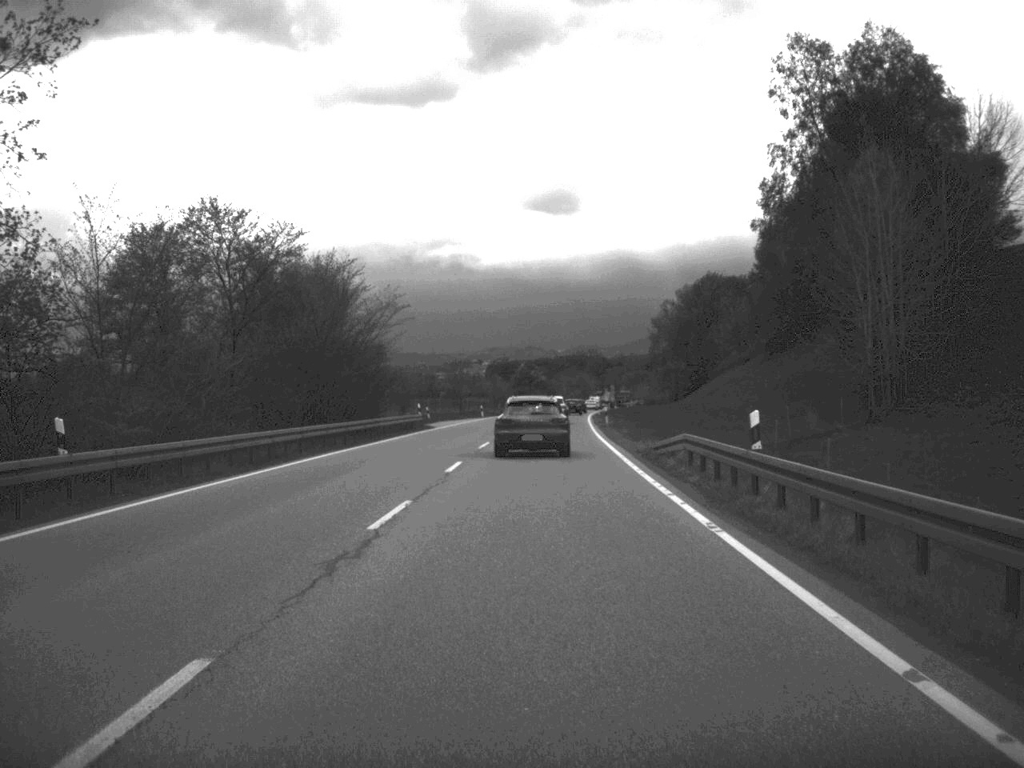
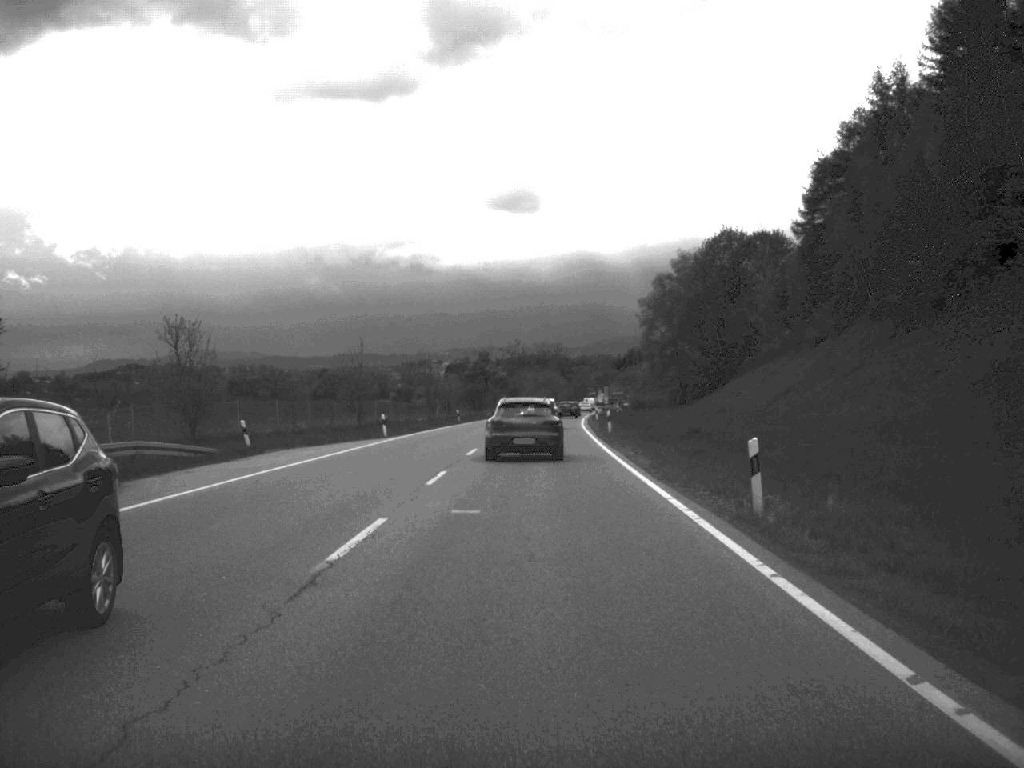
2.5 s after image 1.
(+0.7, +50.4) m; +2°
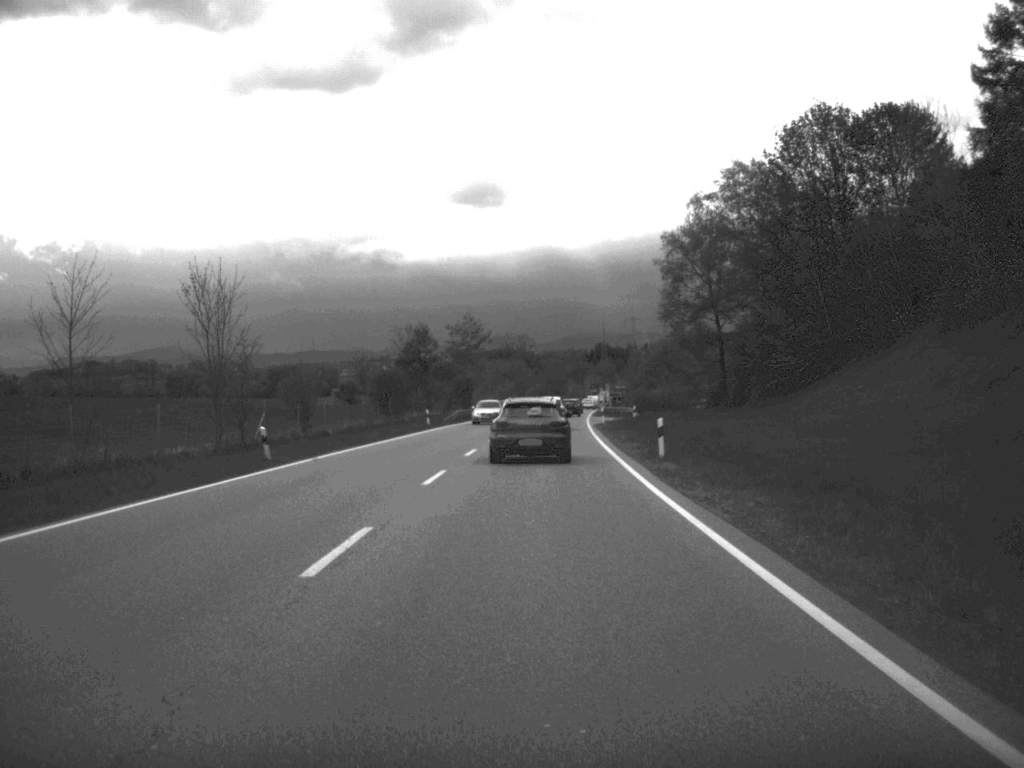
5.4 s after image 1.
(+0.6, +59.0) m; +1°
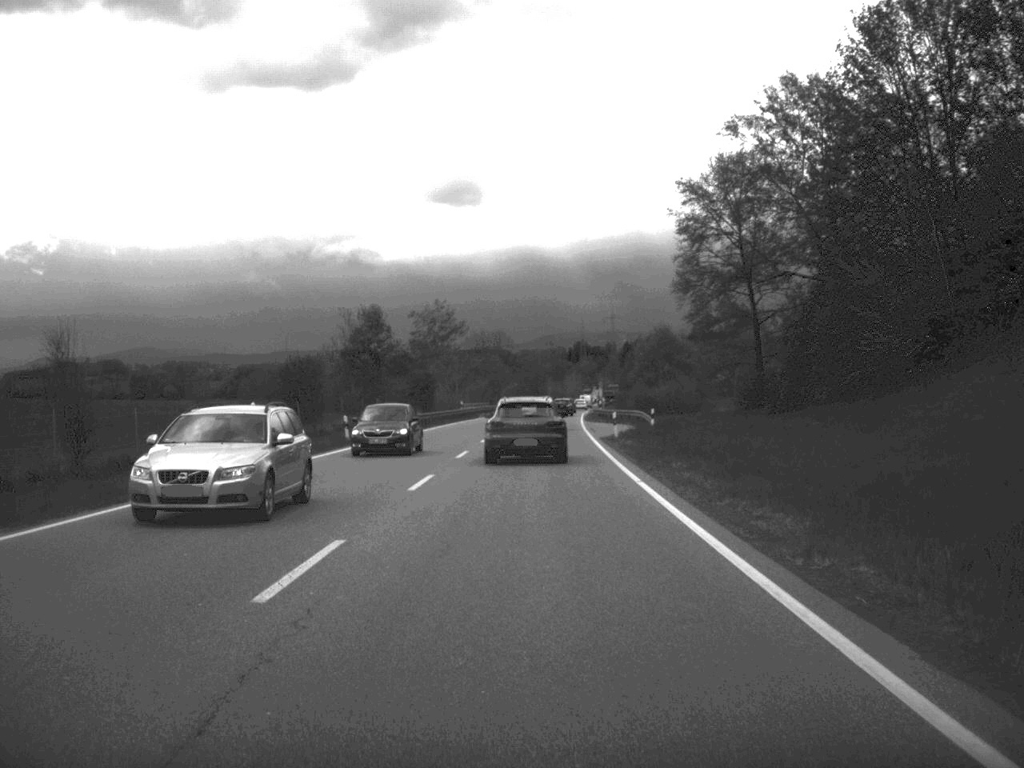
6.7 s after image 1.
(+0.2, +24.9) m; +1°
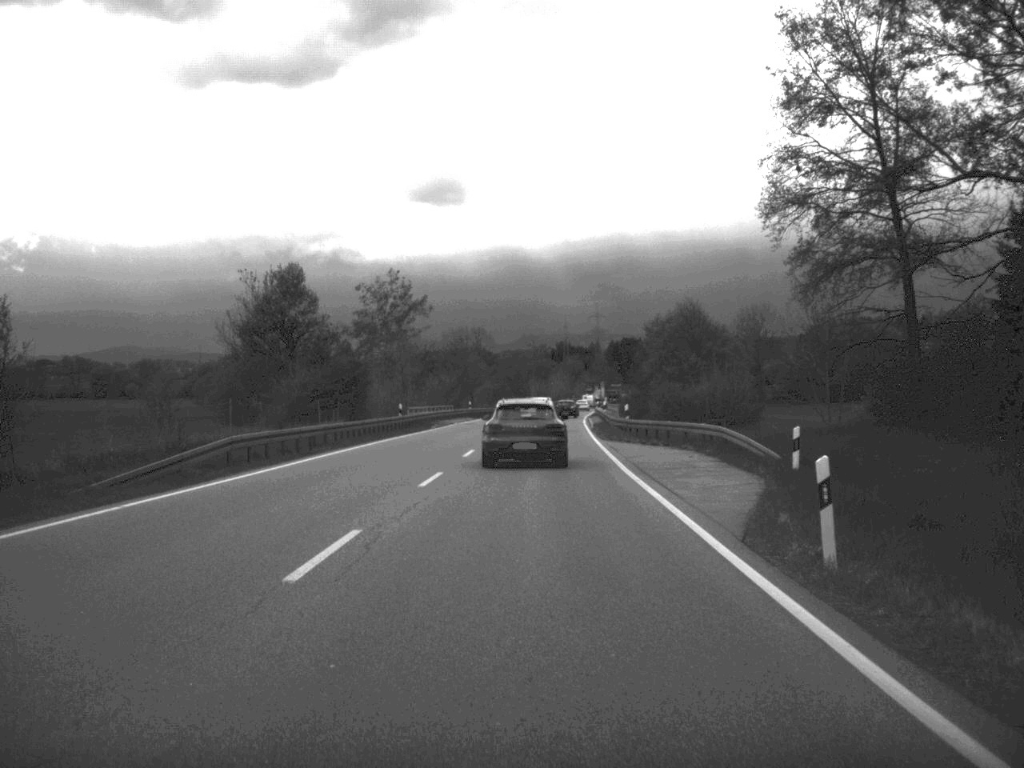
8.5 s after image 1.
(+0.2, +34.2) m; +1°
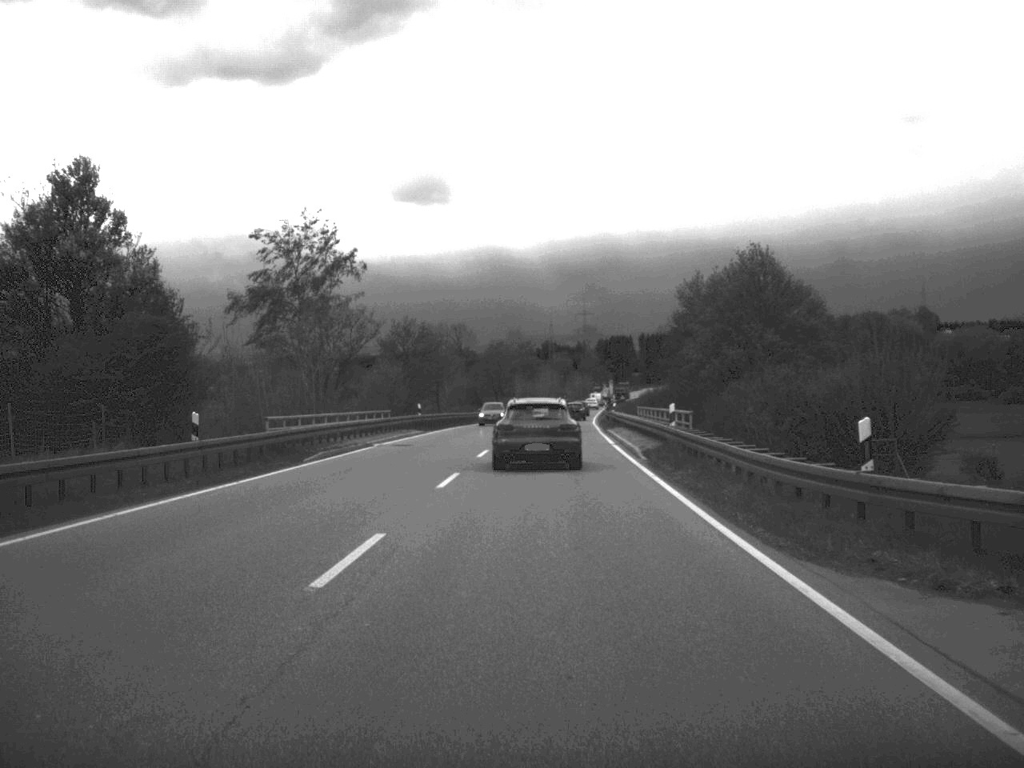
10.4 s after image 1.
(+0.1, +35.7) m; +1°
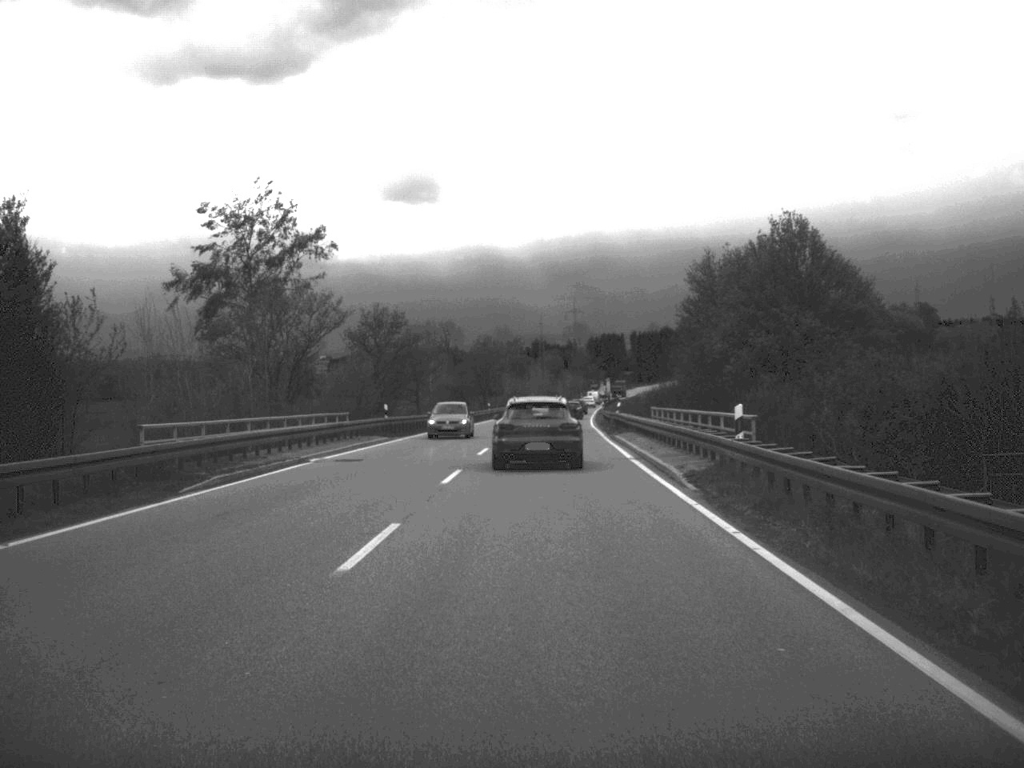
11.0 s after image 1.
(0.0, +10.9) m; 0°
